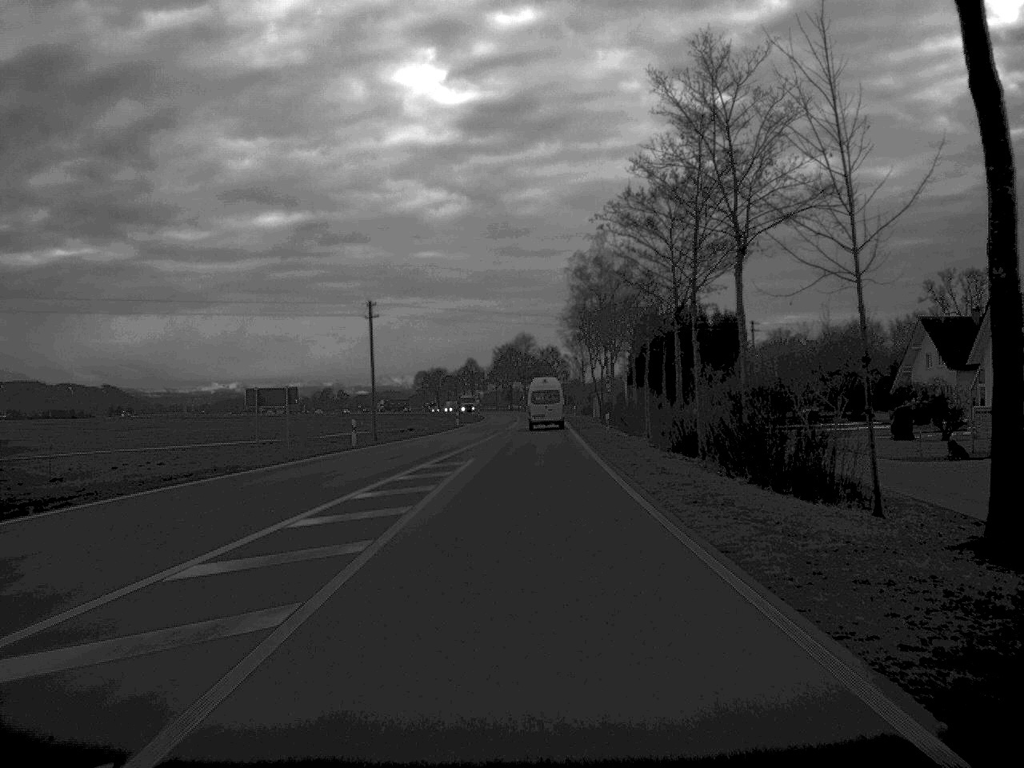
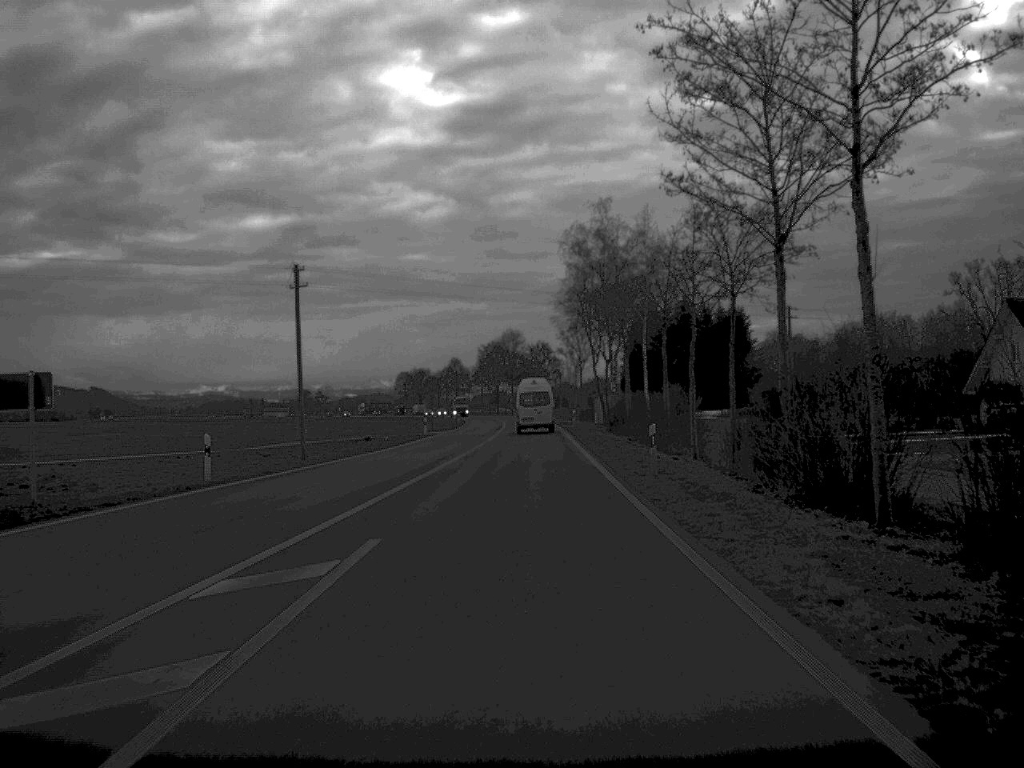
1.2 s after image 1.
(+0.1, +20.8) m; 0°
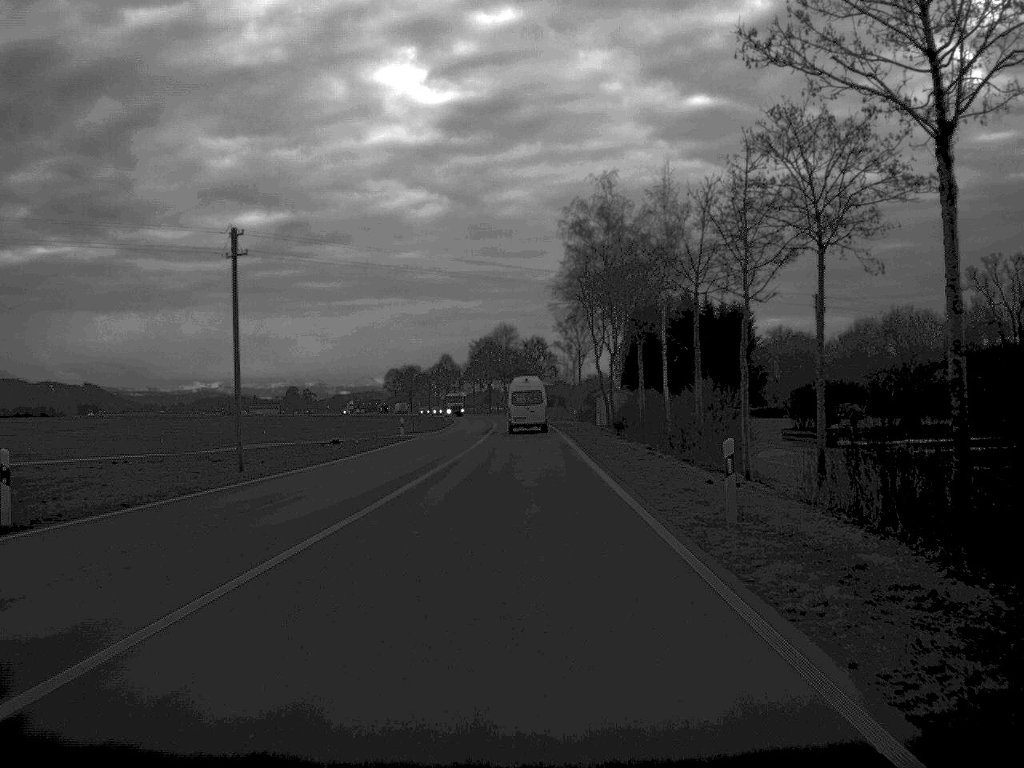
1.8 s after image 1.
(0.0, +10.8) m; 0°
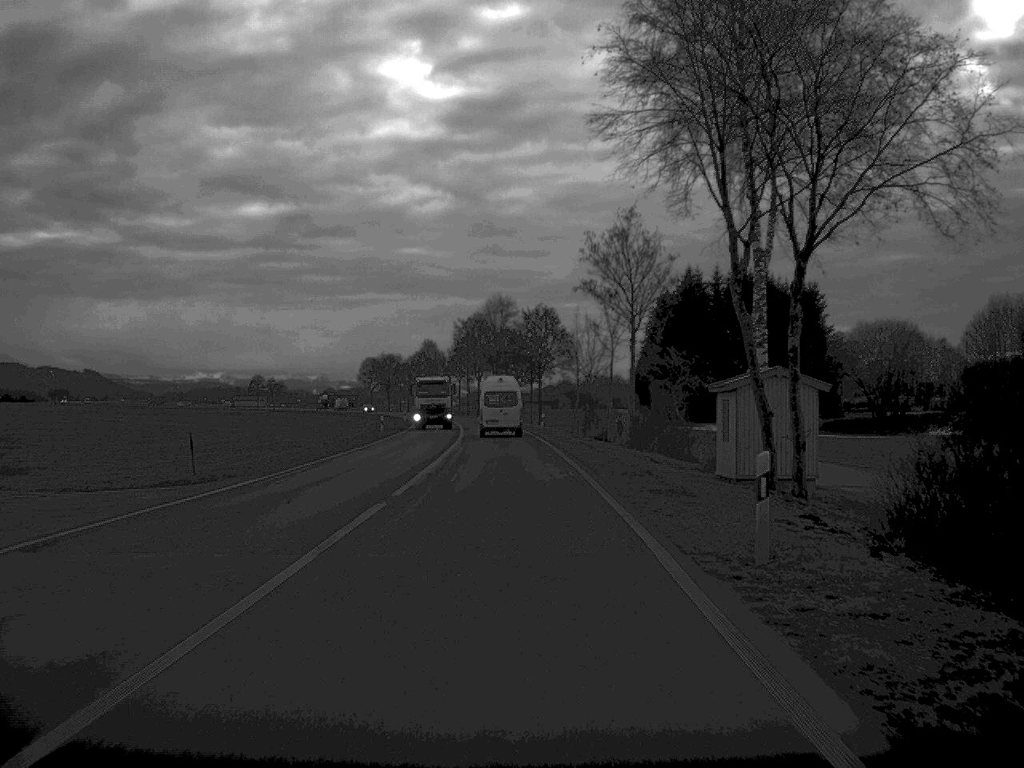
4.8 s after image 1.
(+0.2, +53.9) m; 0°
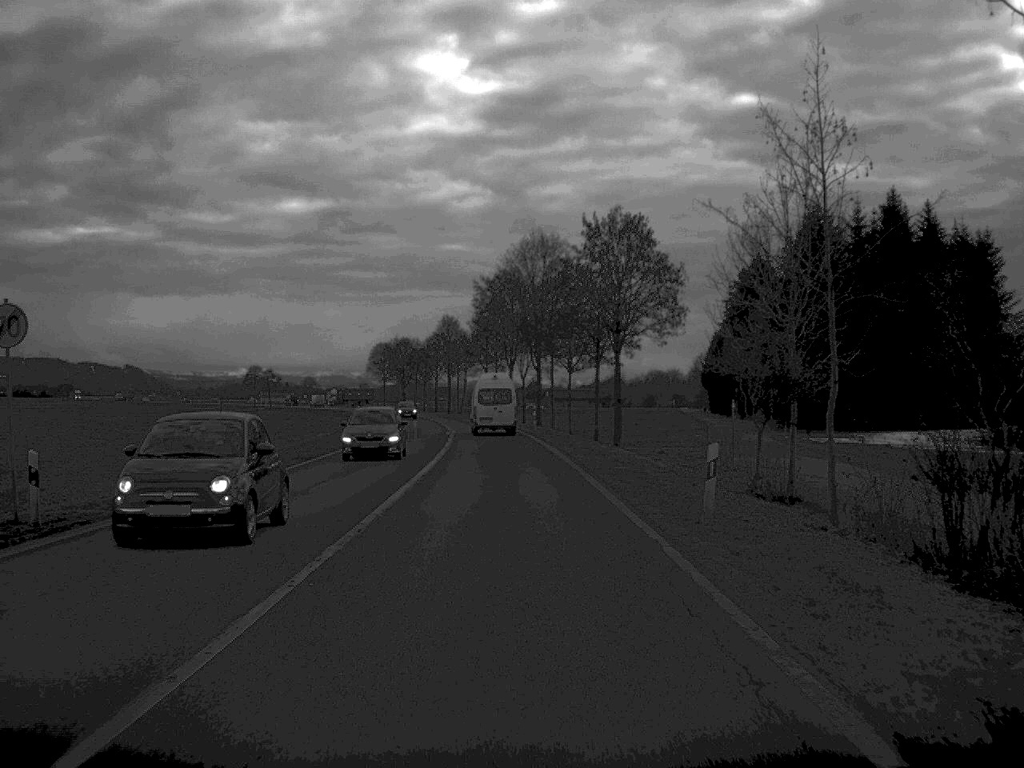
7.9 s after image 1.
(-0.9, +54.7) m; -2°
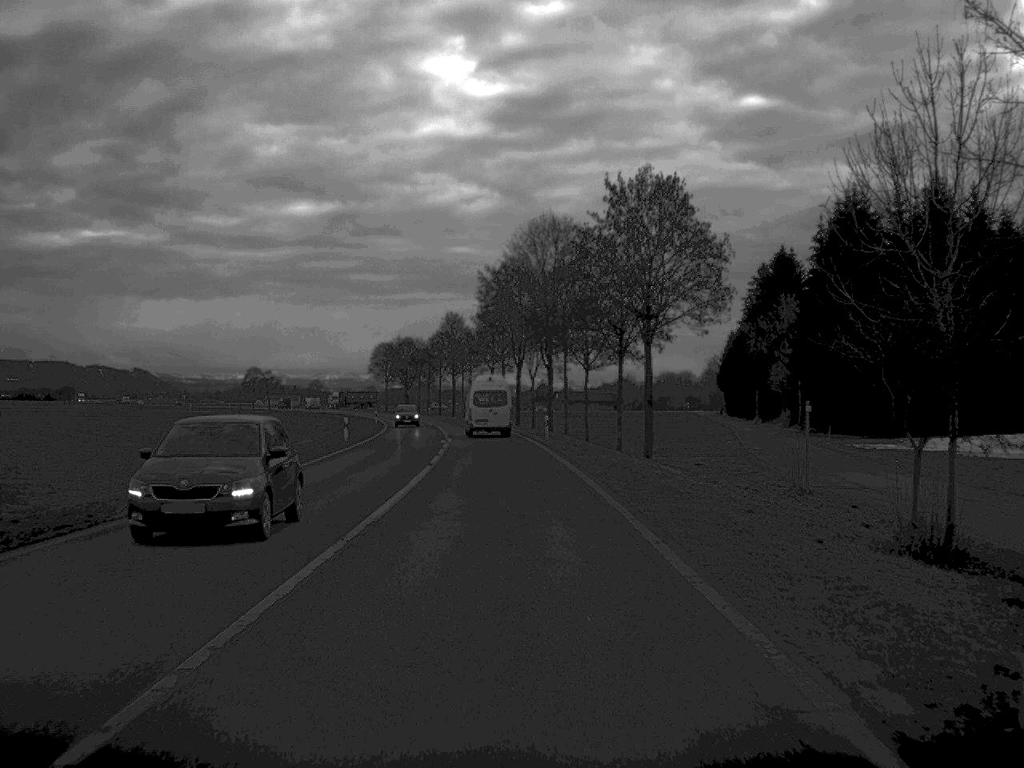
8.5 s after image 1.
(0.0, +10.6) m; 0°
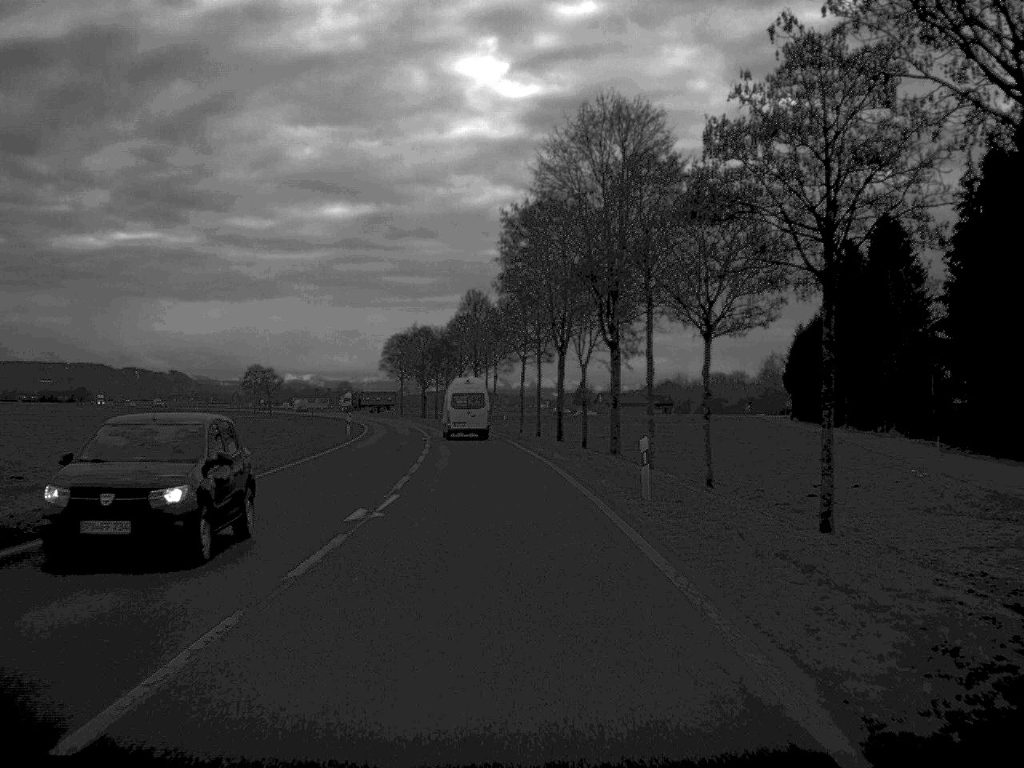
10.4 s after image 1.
(-0.4, +34.8) m; -2°
